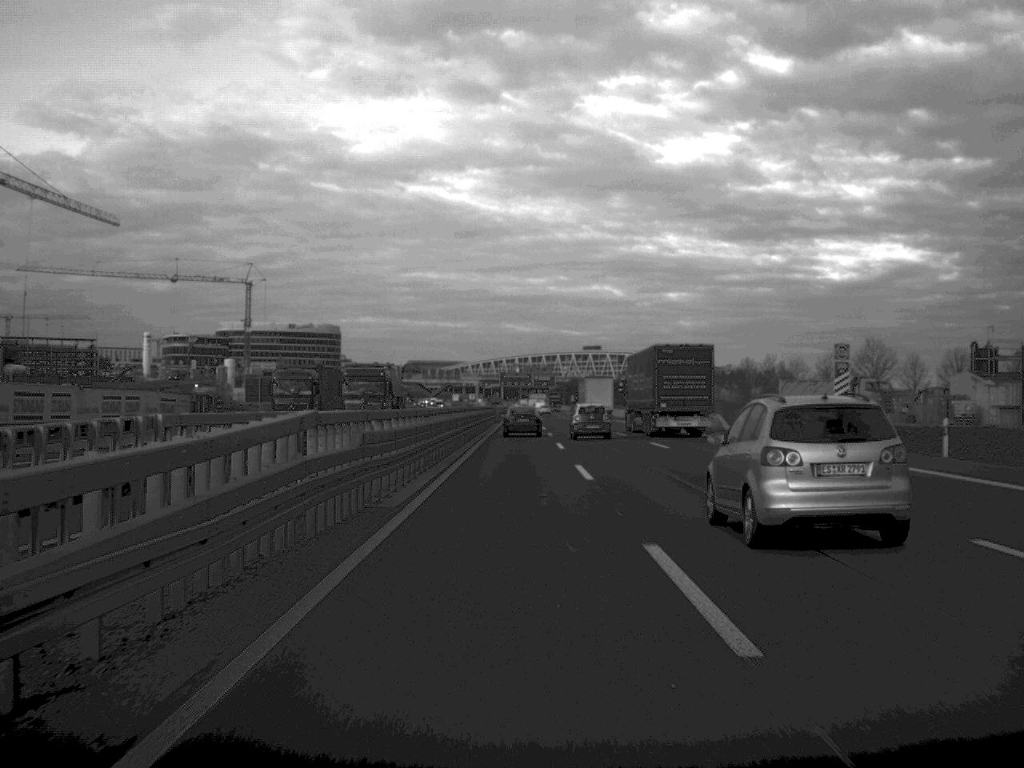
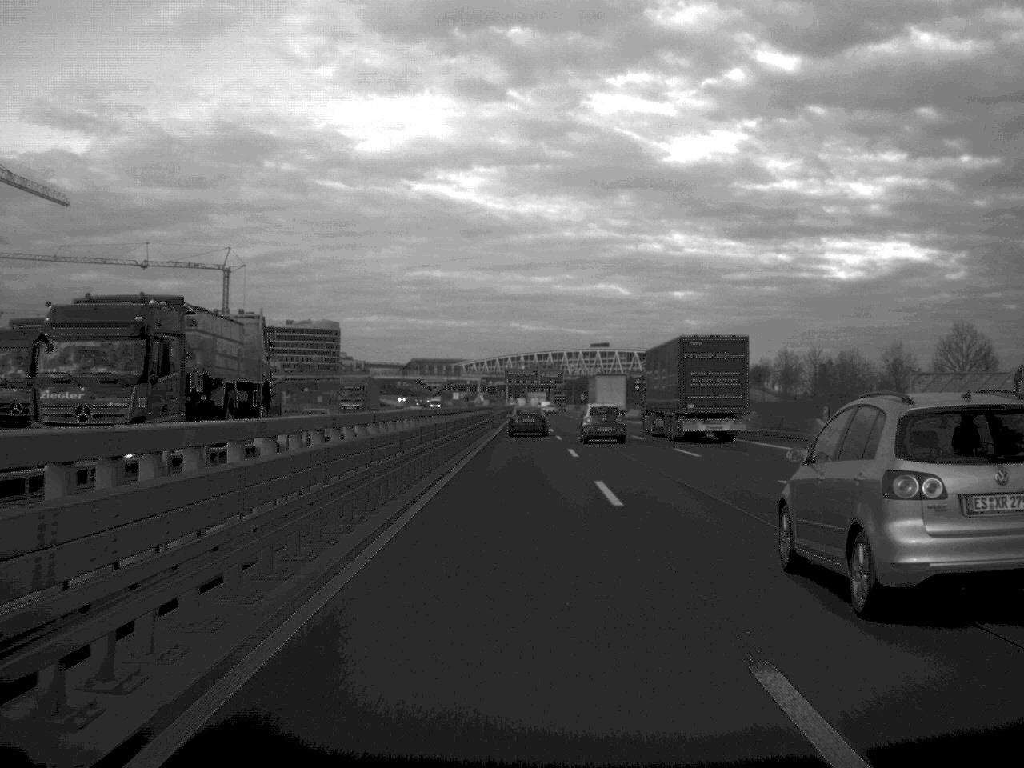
(-0.1, +24.6) m; 0°
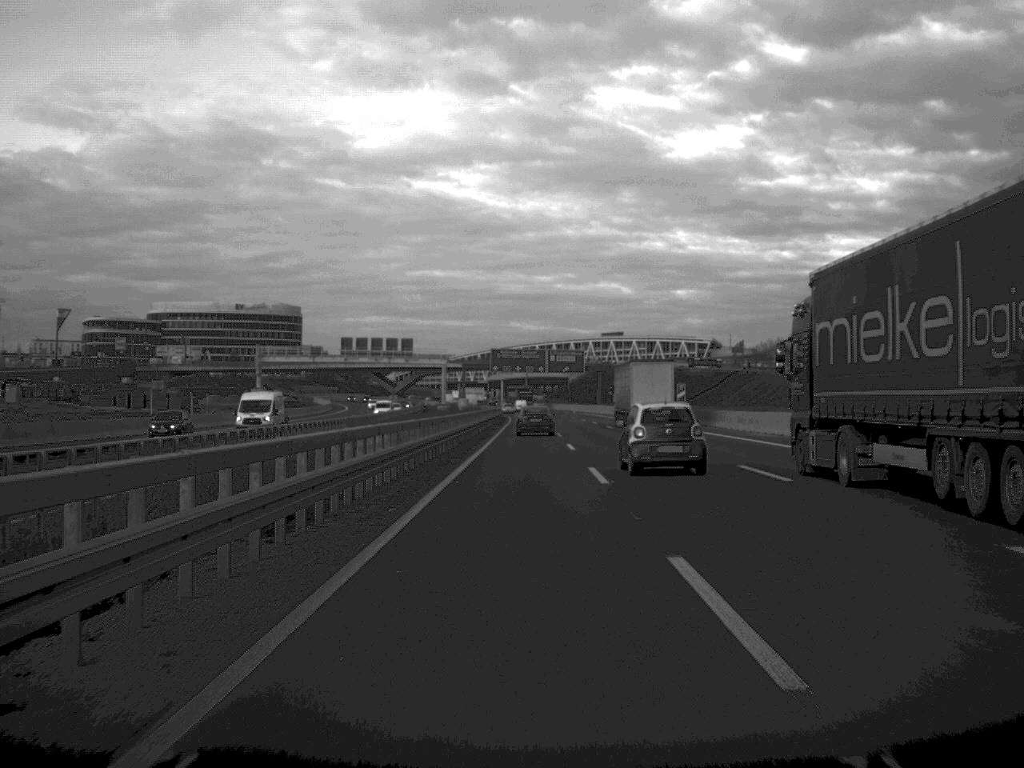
(+0.1, +117.7) m; 0°
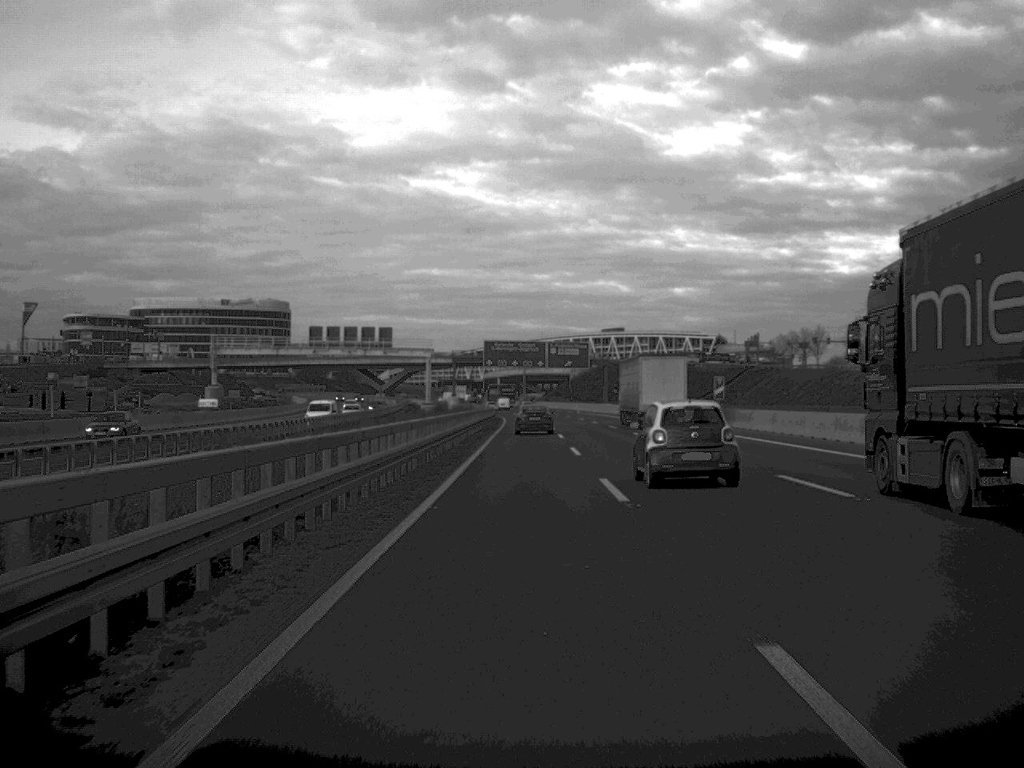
(0.0, +22.5) m; 0°
